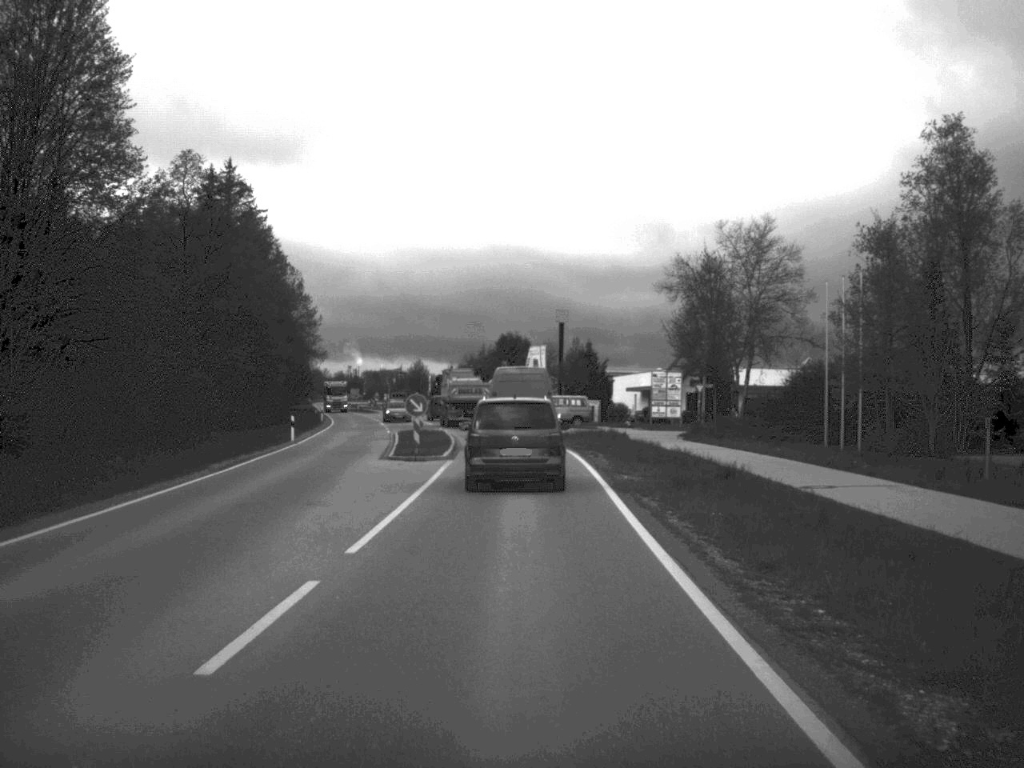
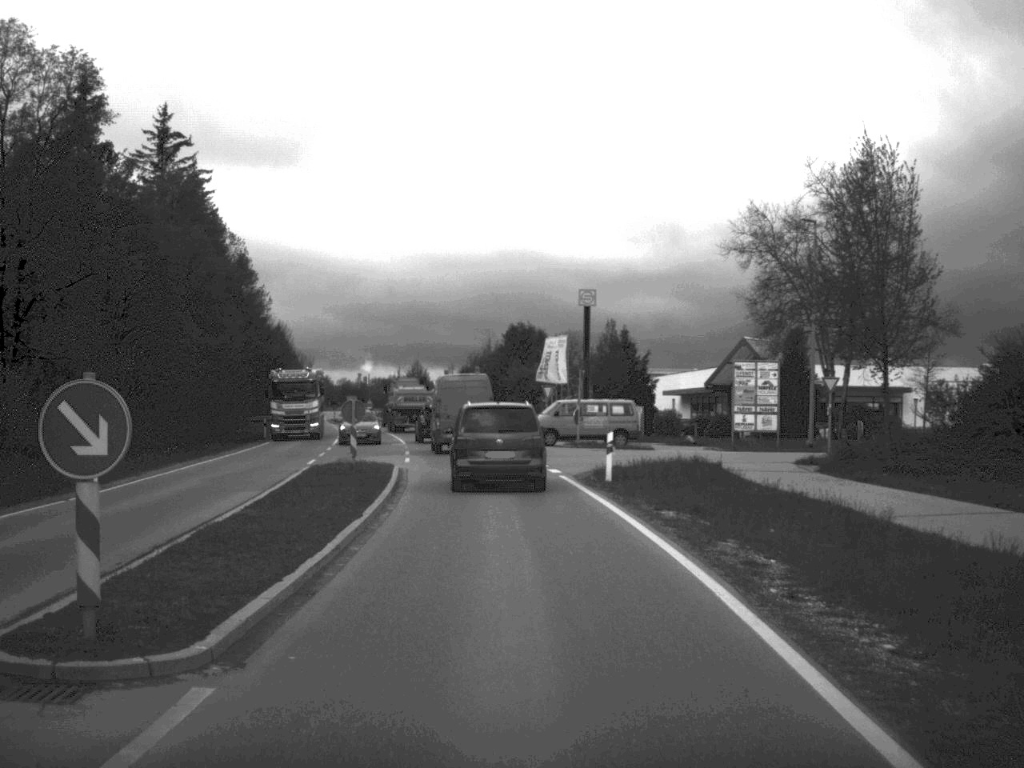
(-0.1, +25.7) m; -1°
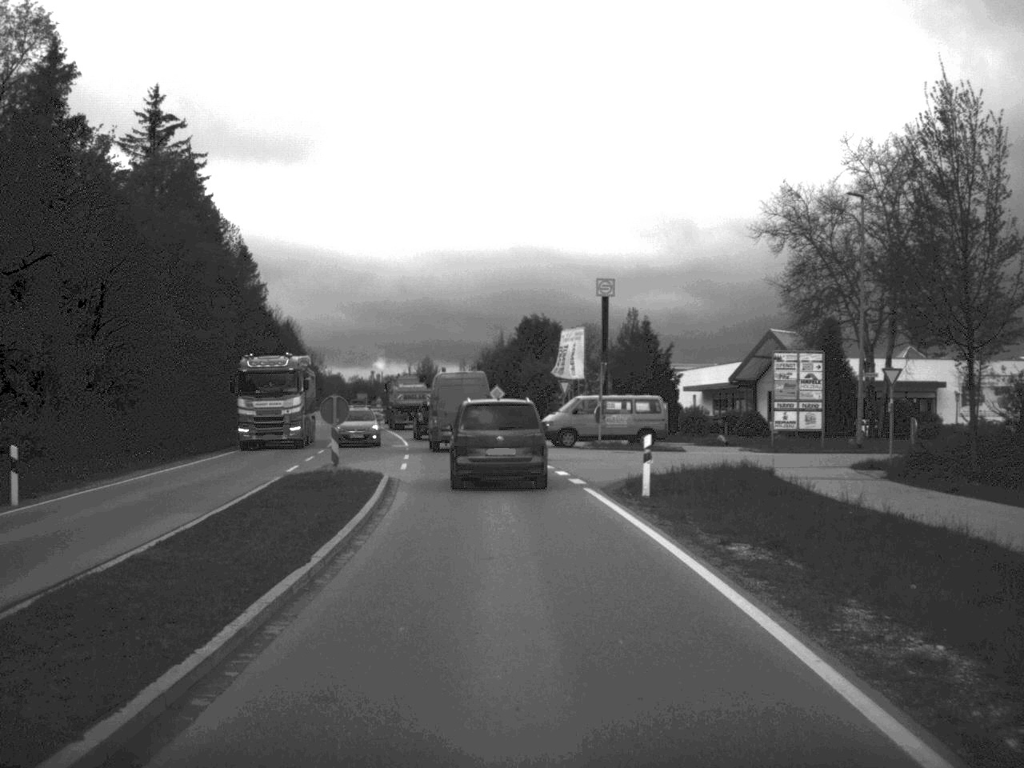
(0.0, +5.3) m; -1°
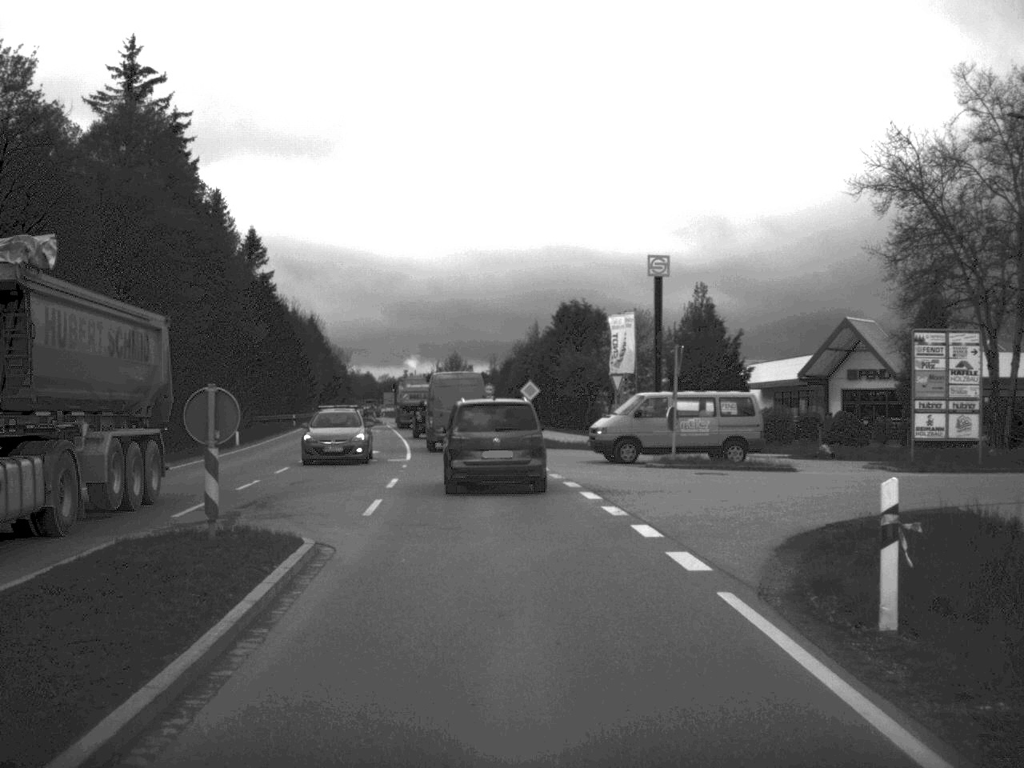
(-0.2, +12.7) m; -2°
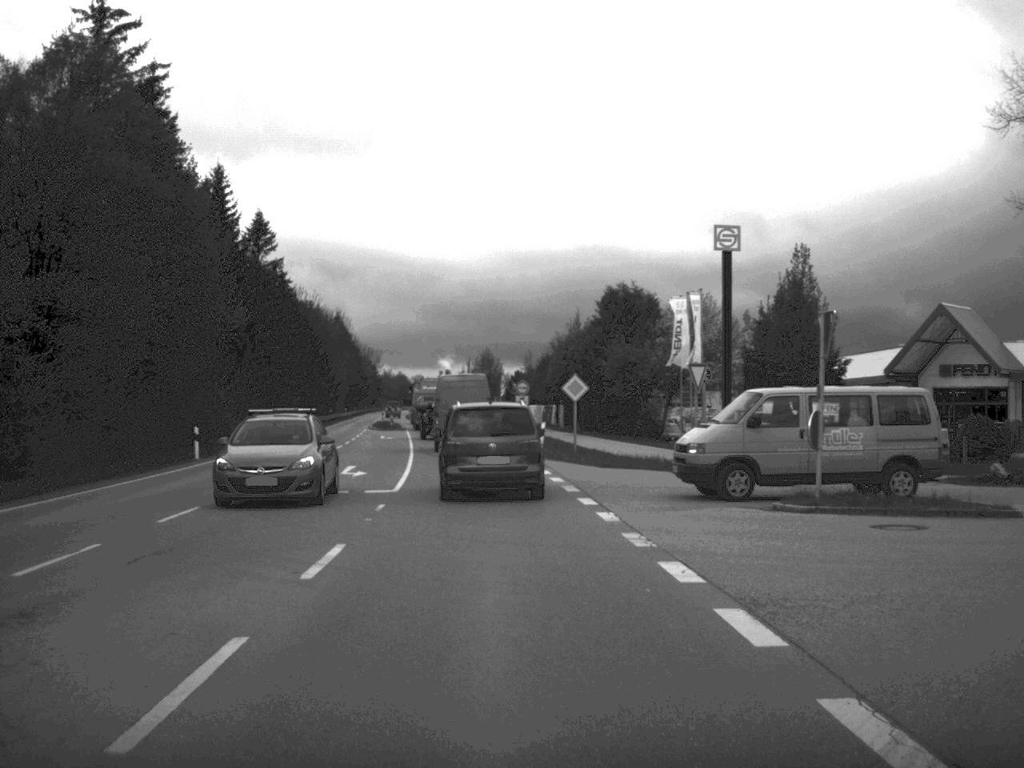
(-0.2, +12.2) m; -2°
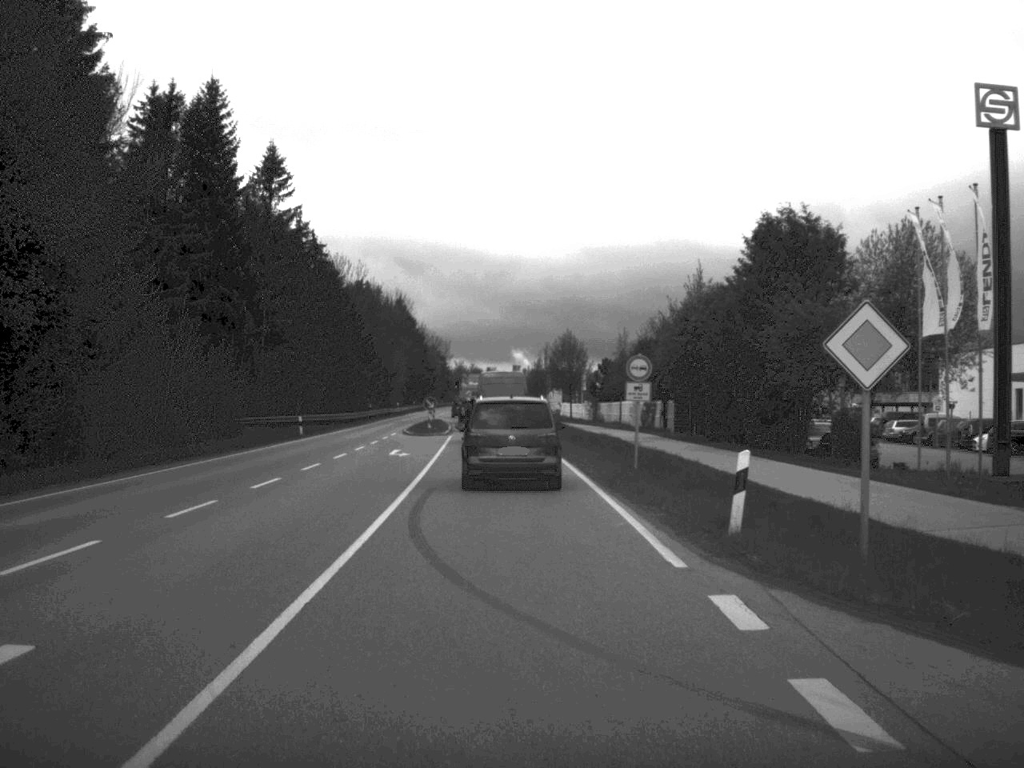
(-0.8, +26.1) m; -4°
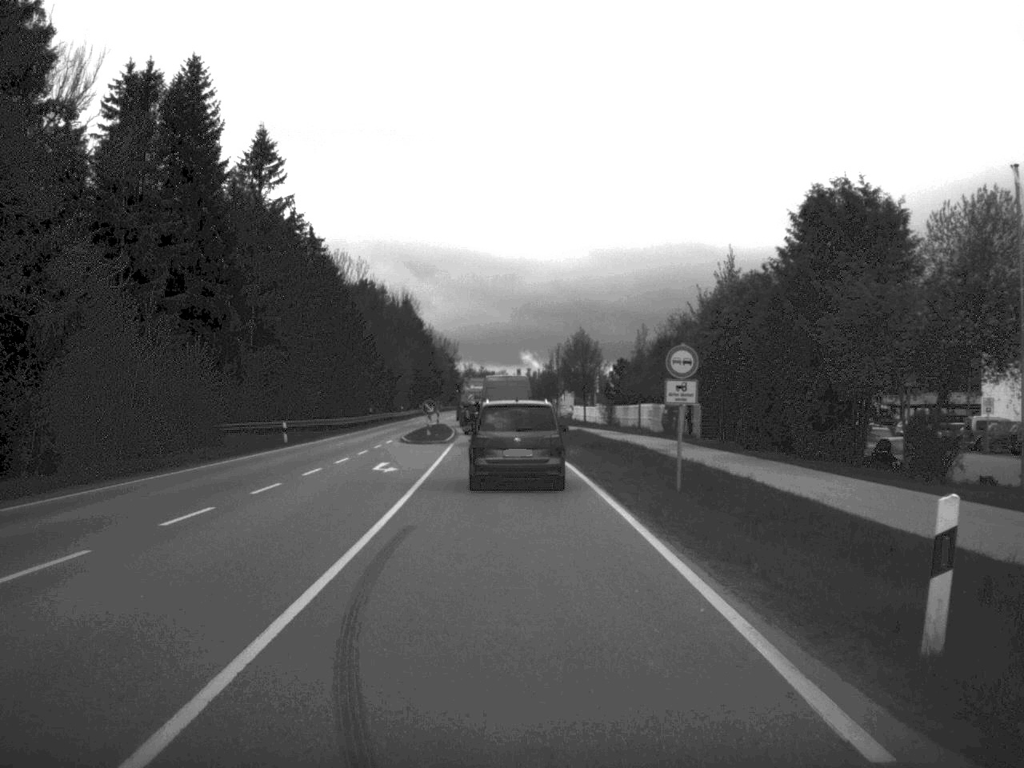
(0.0, +6.4) m; 0°
